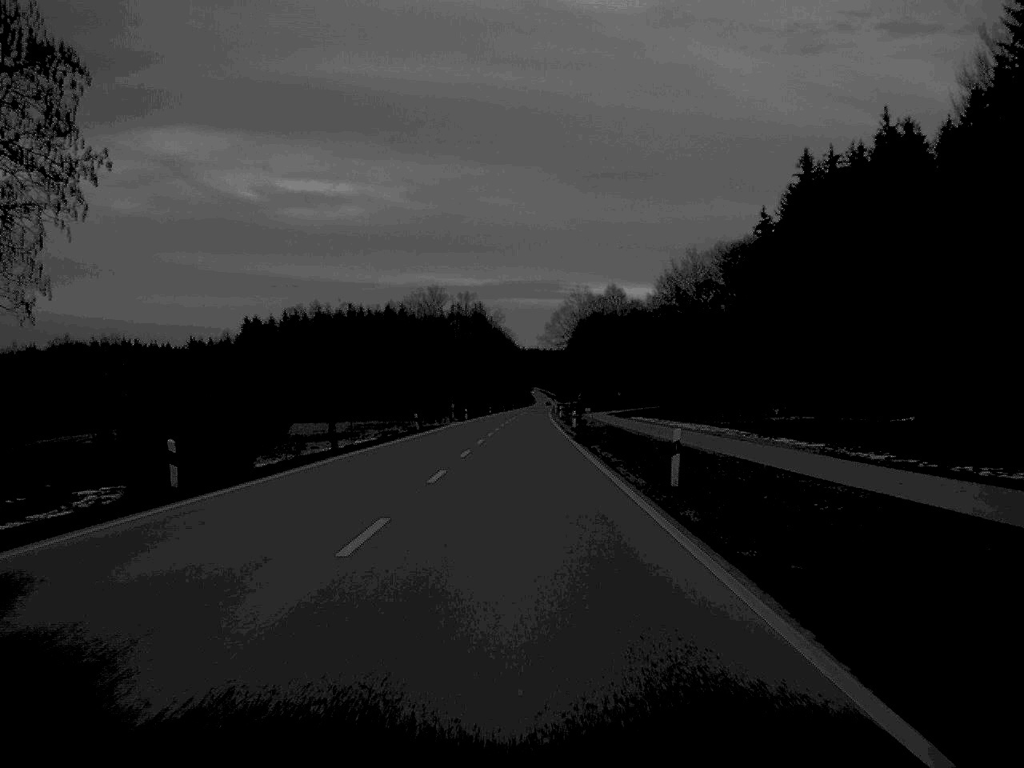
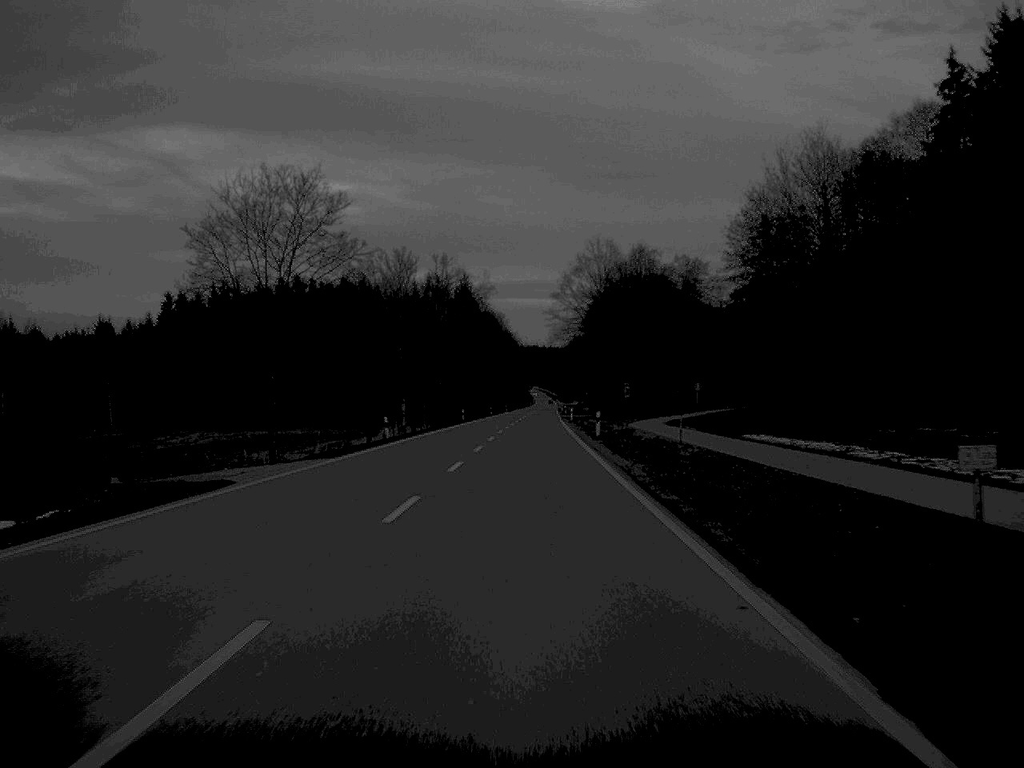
(+0.2, +67.7) m; 0°
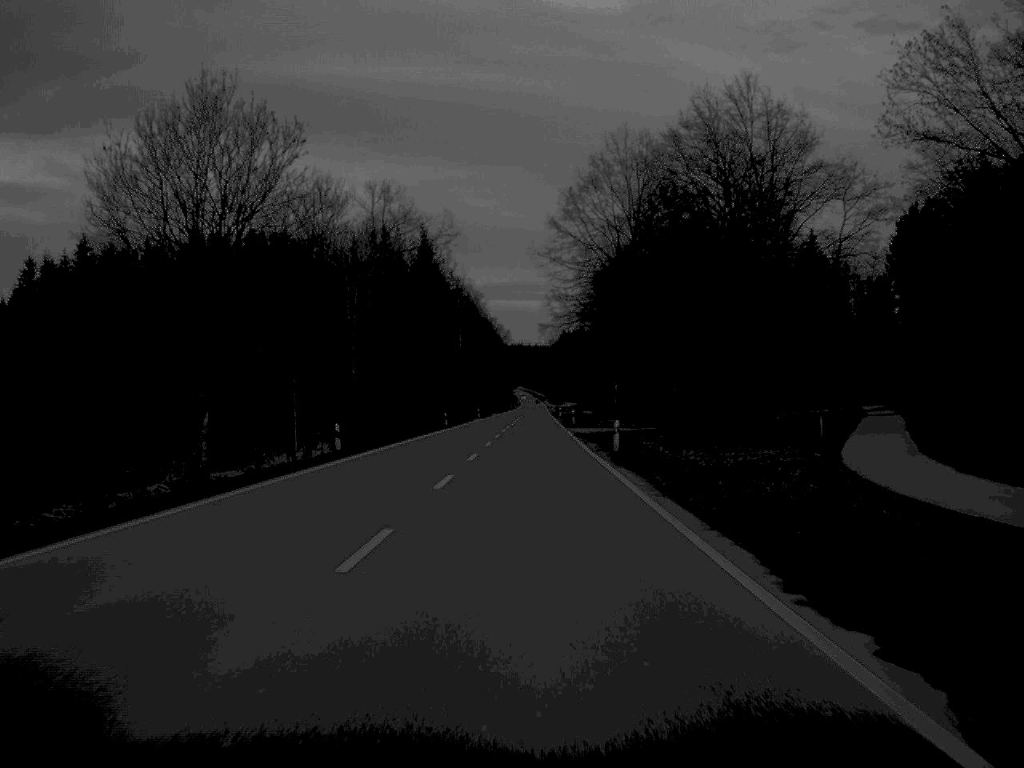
(+0.4, +64.5) m; +1°
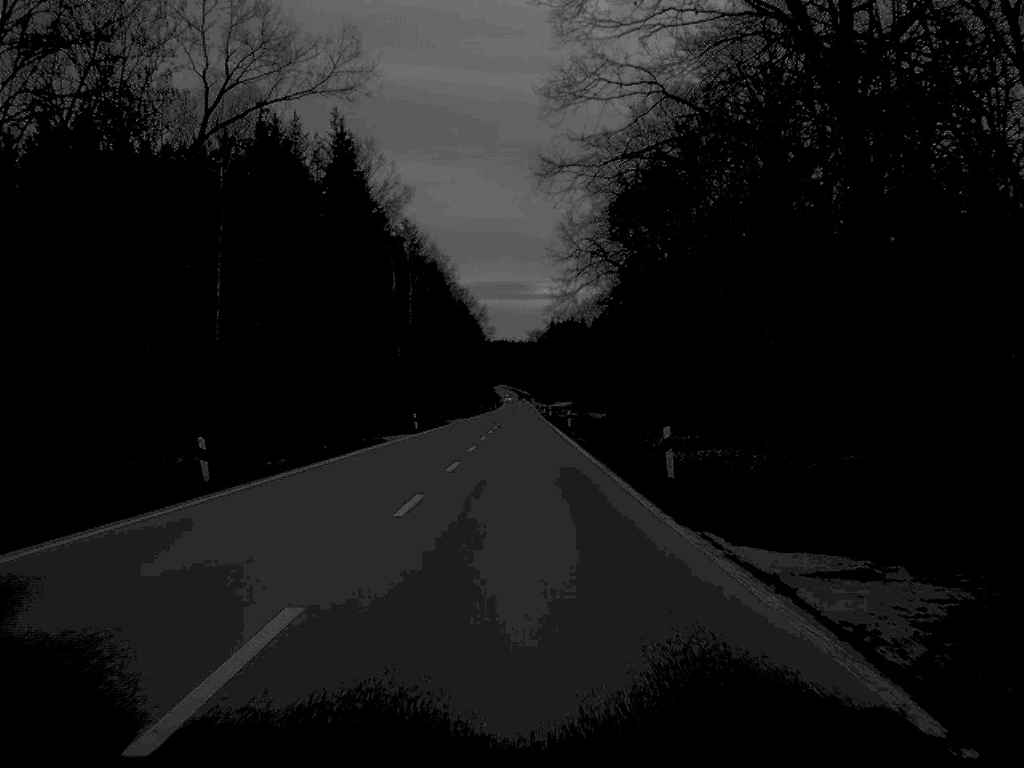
(+0.4, +66.0) m; +1°
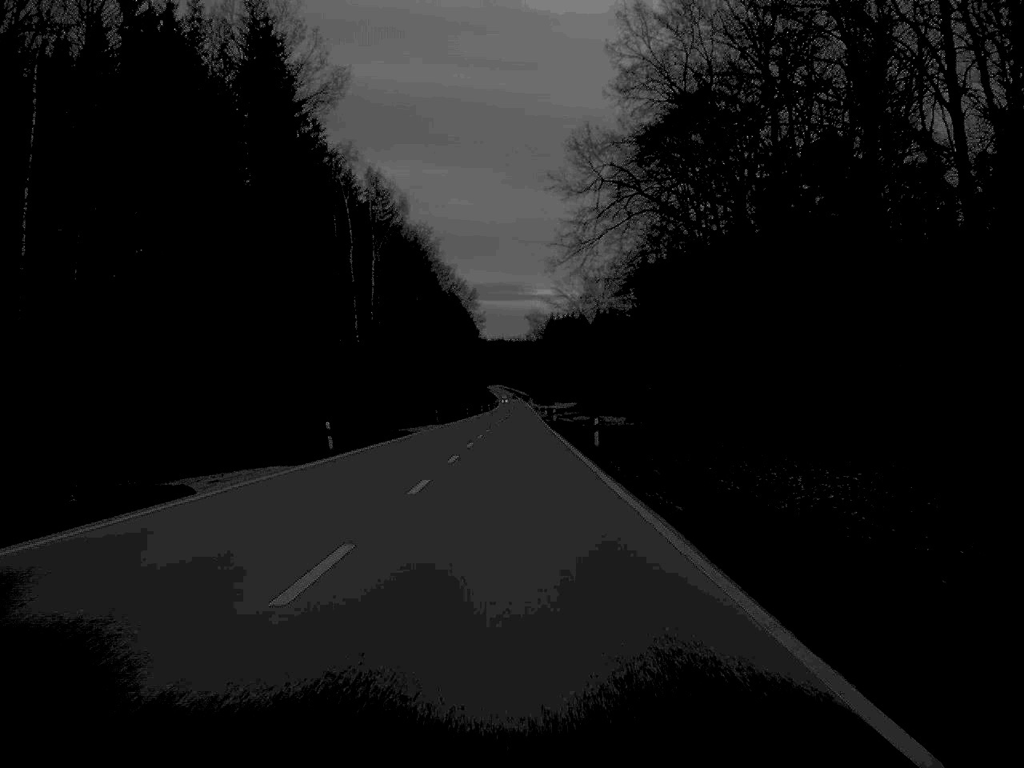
(+0.1, +31.6) m; 0°
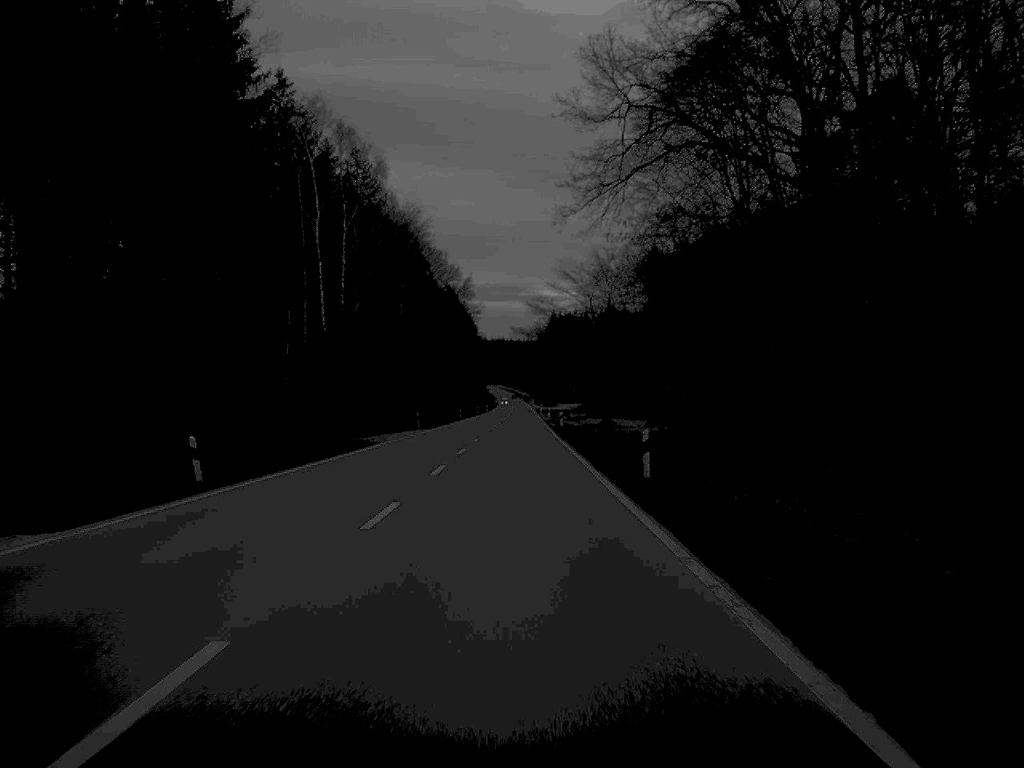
(0.0, +17.6) m; 0°
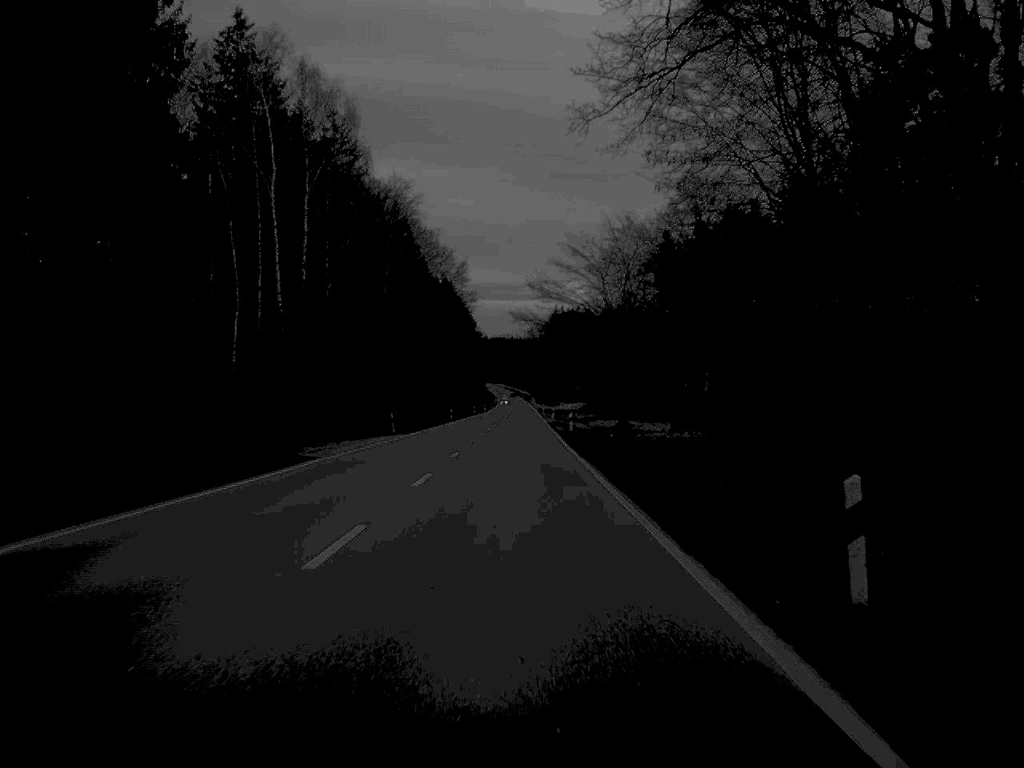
(0.0, +16.1) m; 0°
